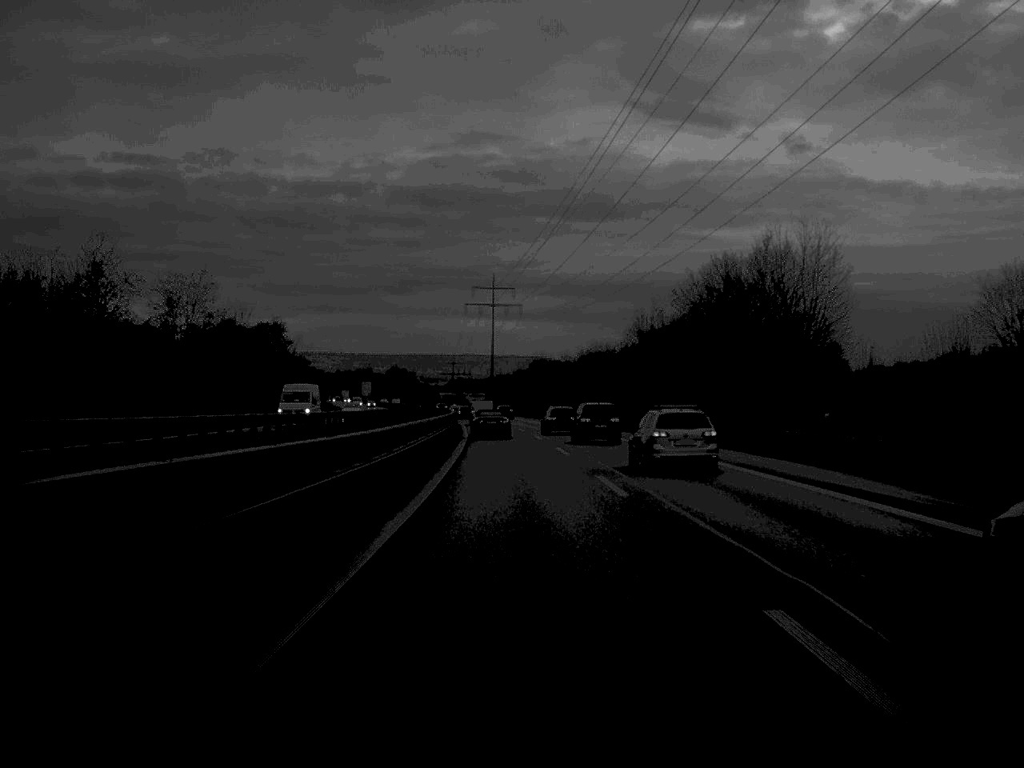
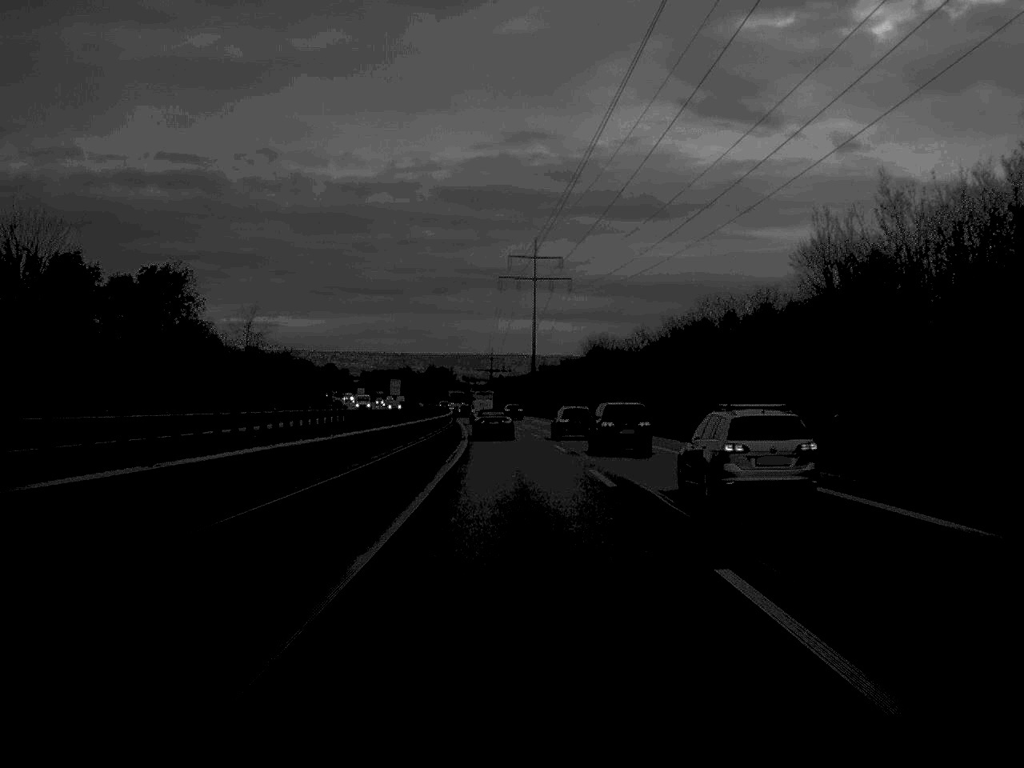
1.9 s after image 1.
(-0.9, +52.4) m; -2°
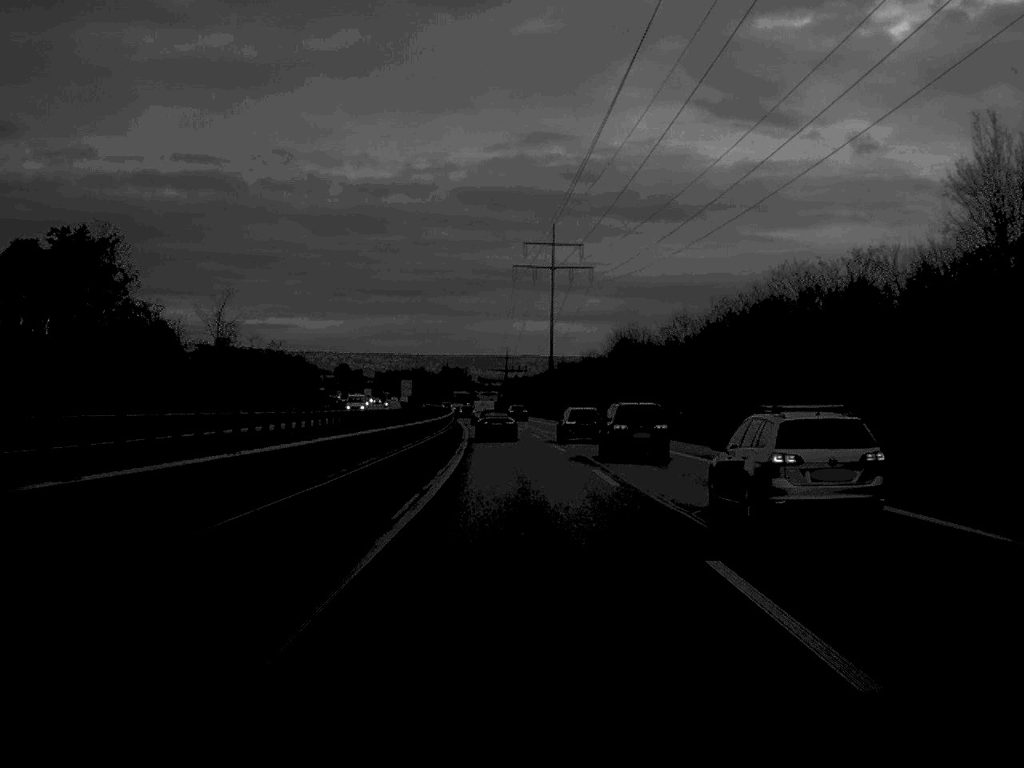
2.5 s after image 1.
(-0.1, +17.6) m; -1°
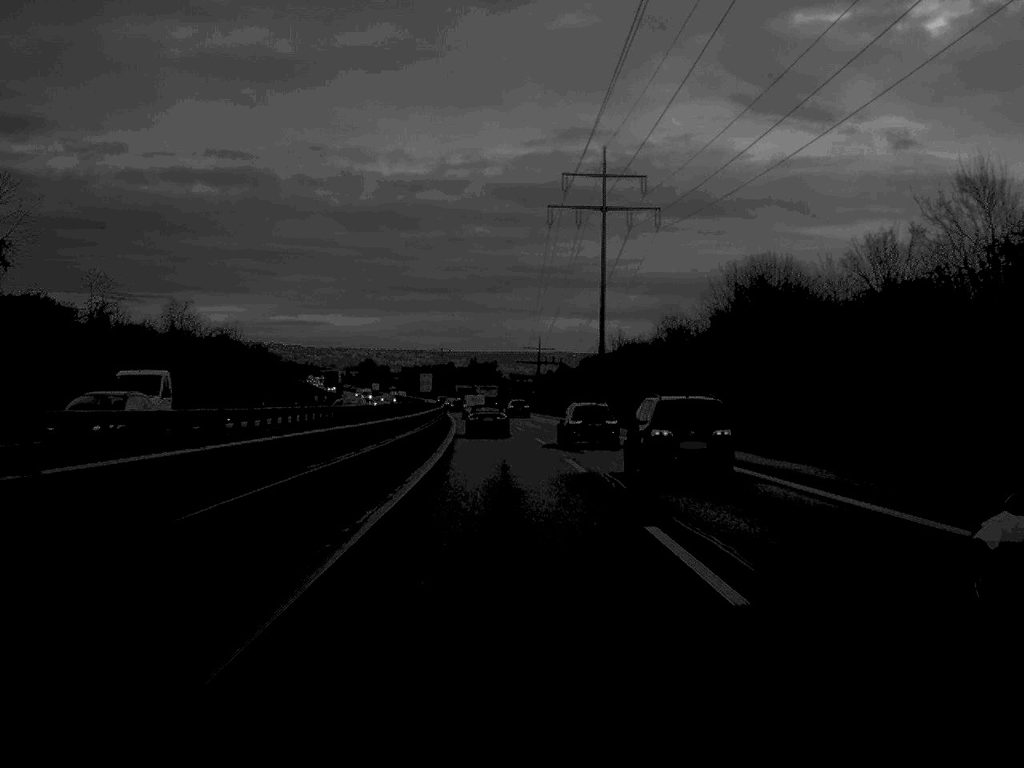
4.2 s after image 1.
(-0.7, +51.9) m; -1°
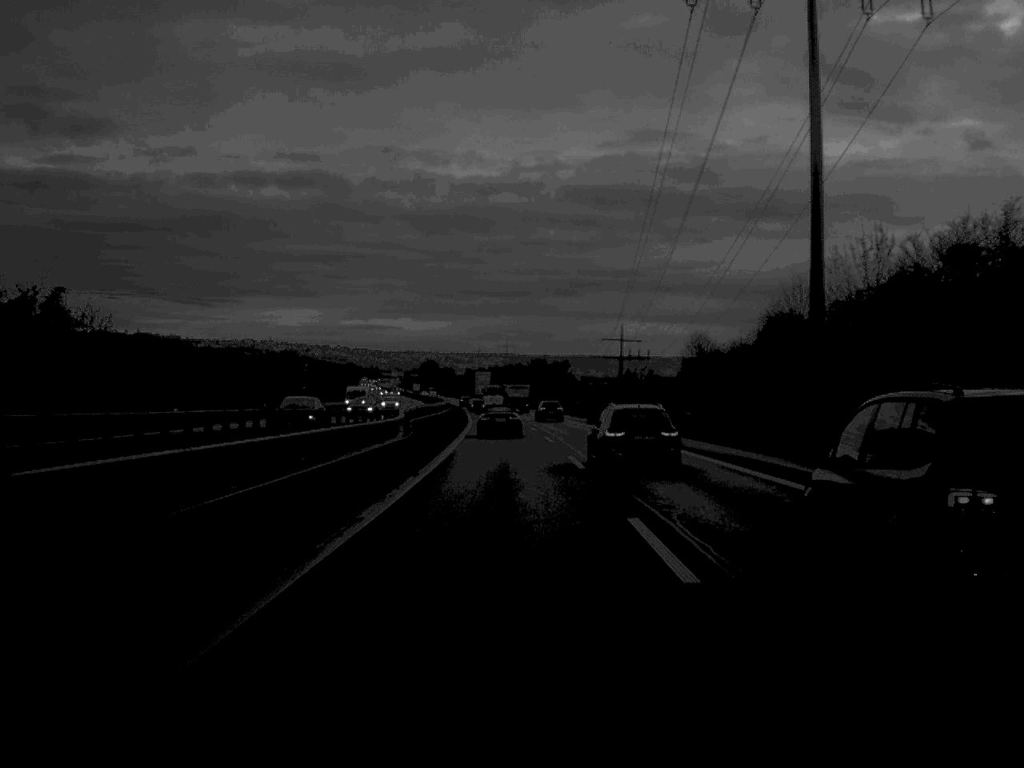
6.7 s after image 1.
(-1.9, +71.6) m; -3°
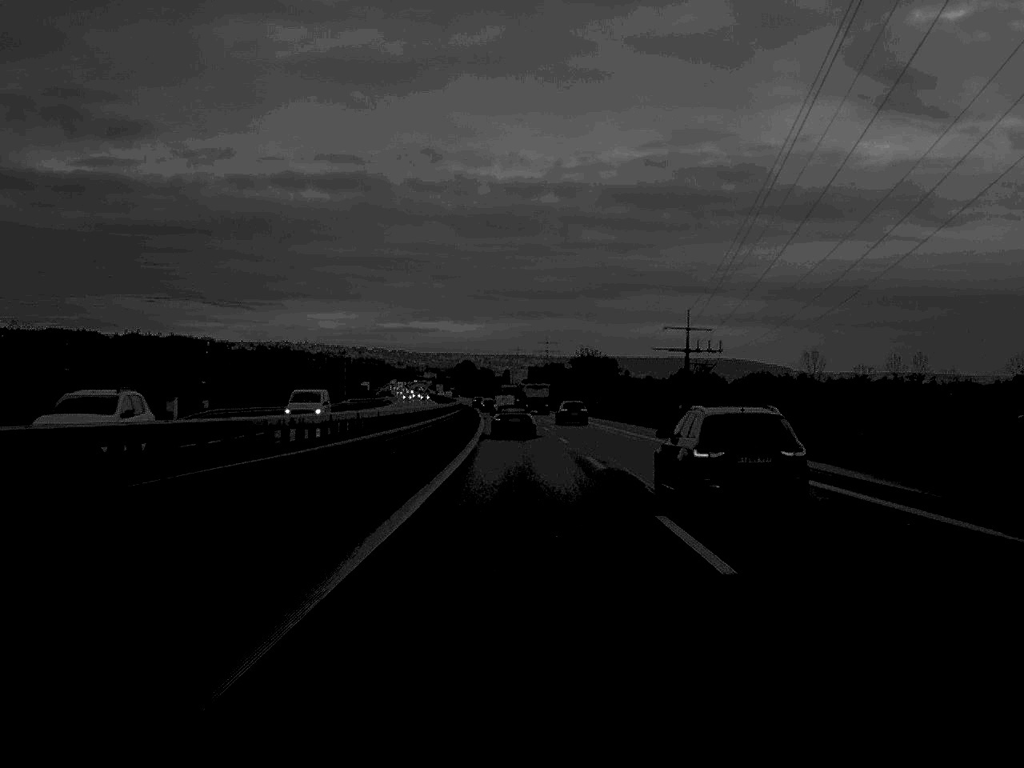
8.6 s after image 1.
(-0.9, +54.3) m; -2°
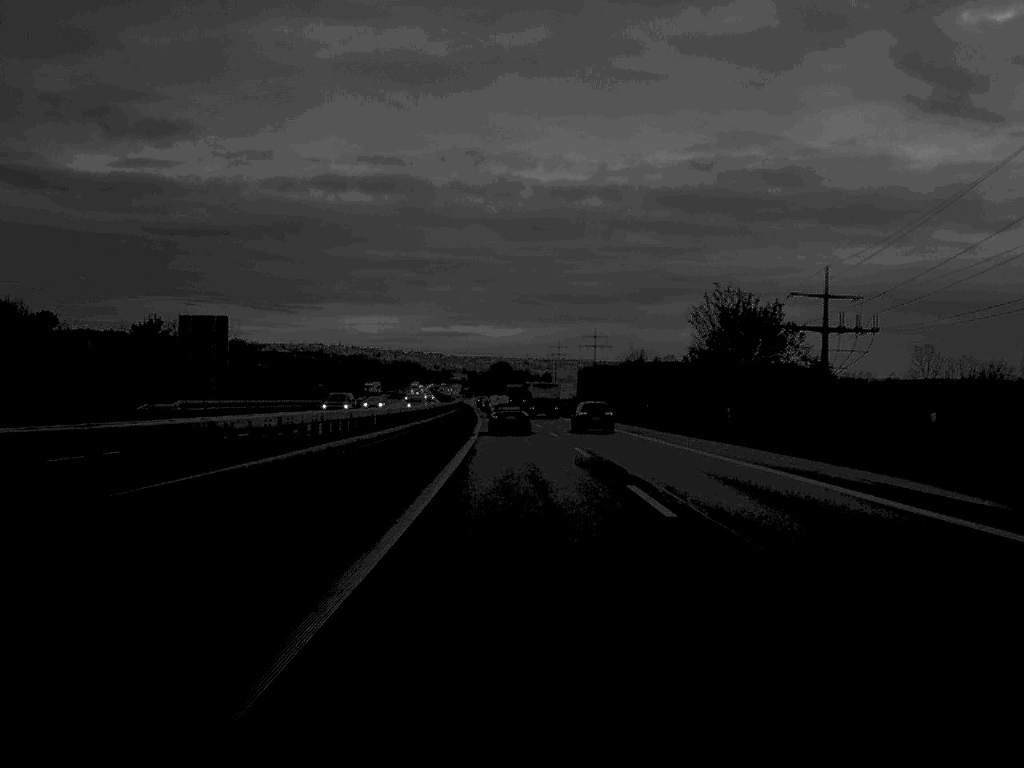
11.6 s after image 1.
(-1.3, +85.6) m; -2°
